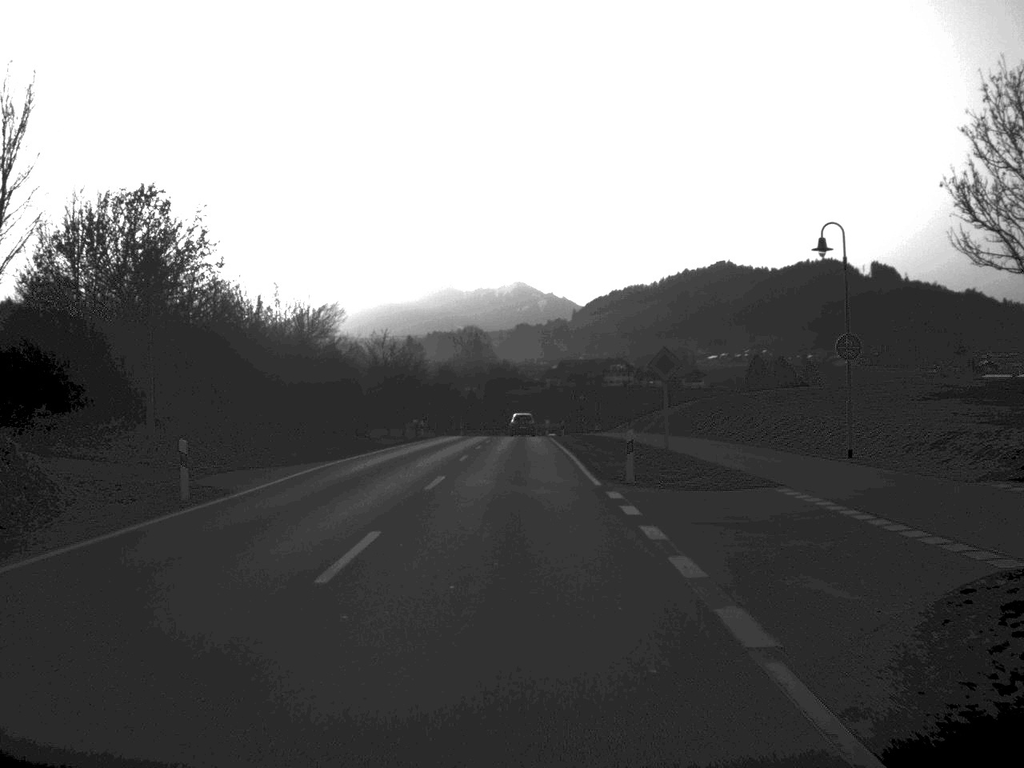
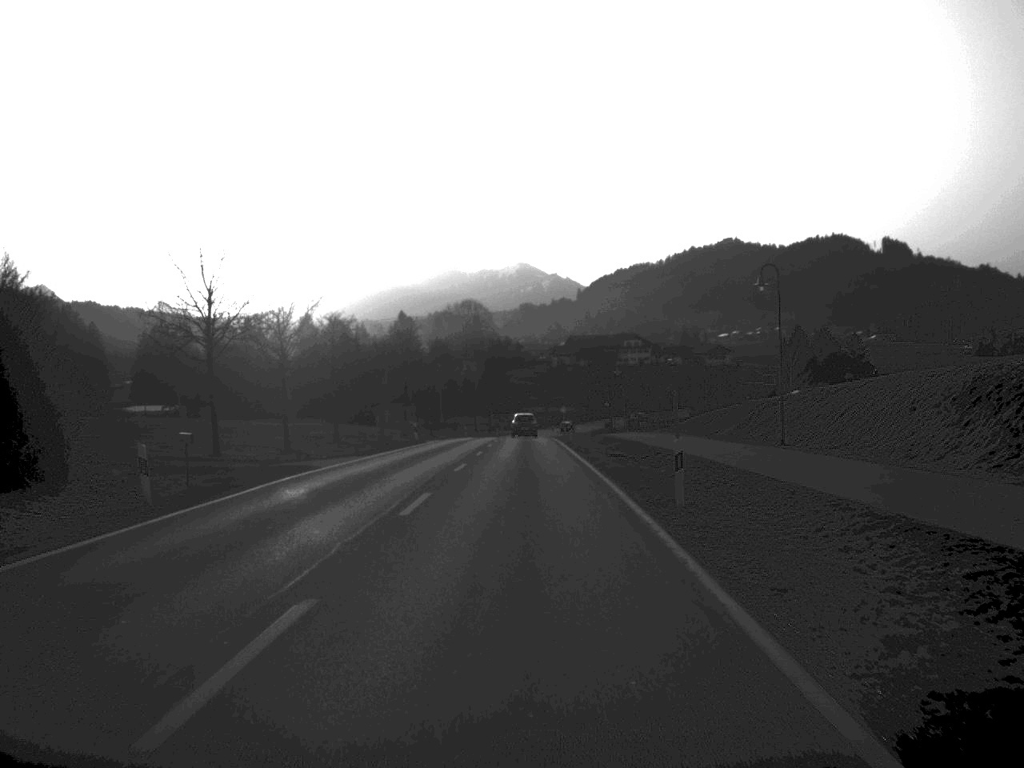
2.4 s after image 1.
(-0.1, +53.0) m; 0°
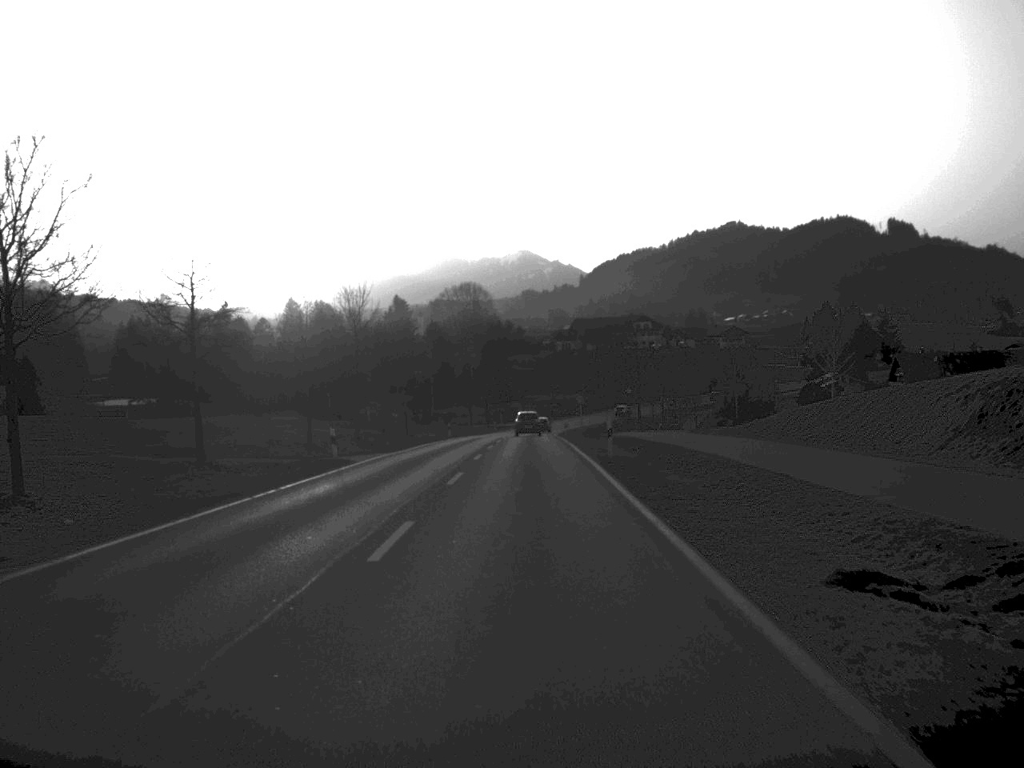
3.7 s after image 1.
(0.0, +28.4) m; 0°
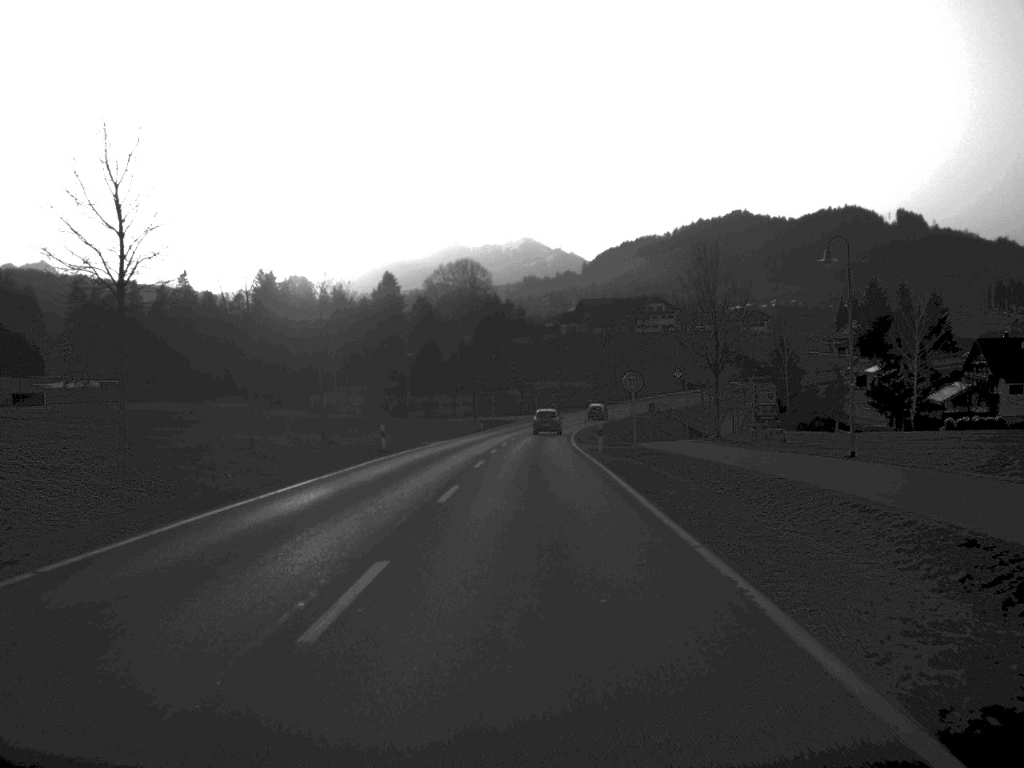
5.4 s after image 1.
(0.0, +39.9) m; 0°
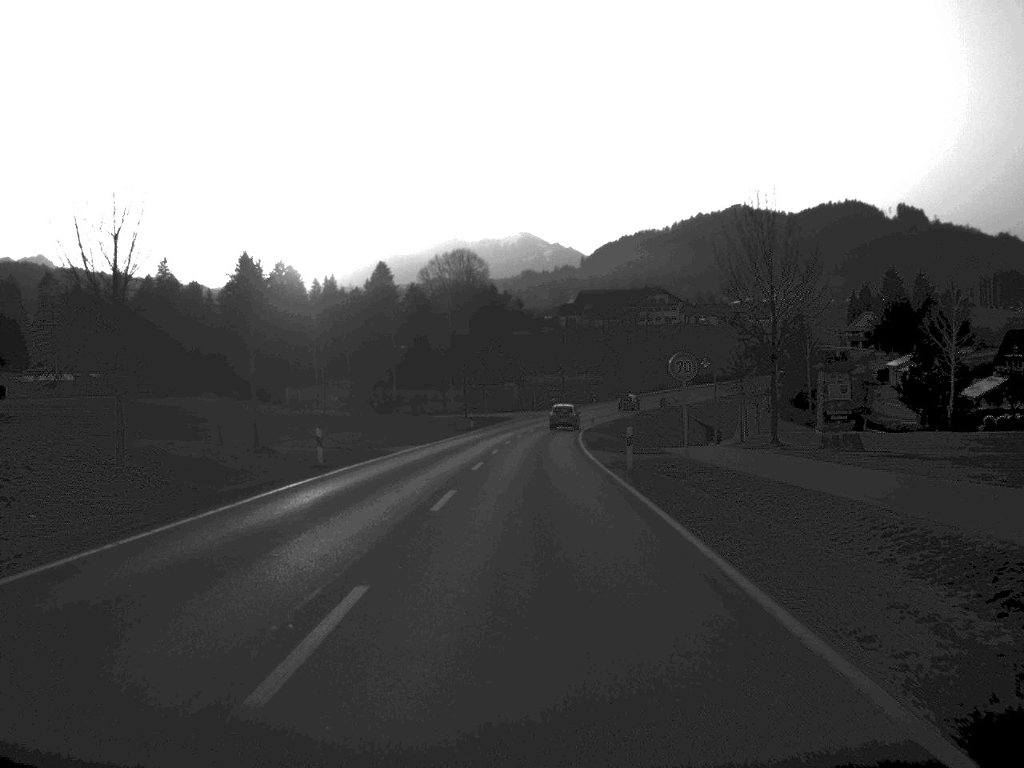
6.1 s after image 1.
(0.0, +13.9) m; 0°
